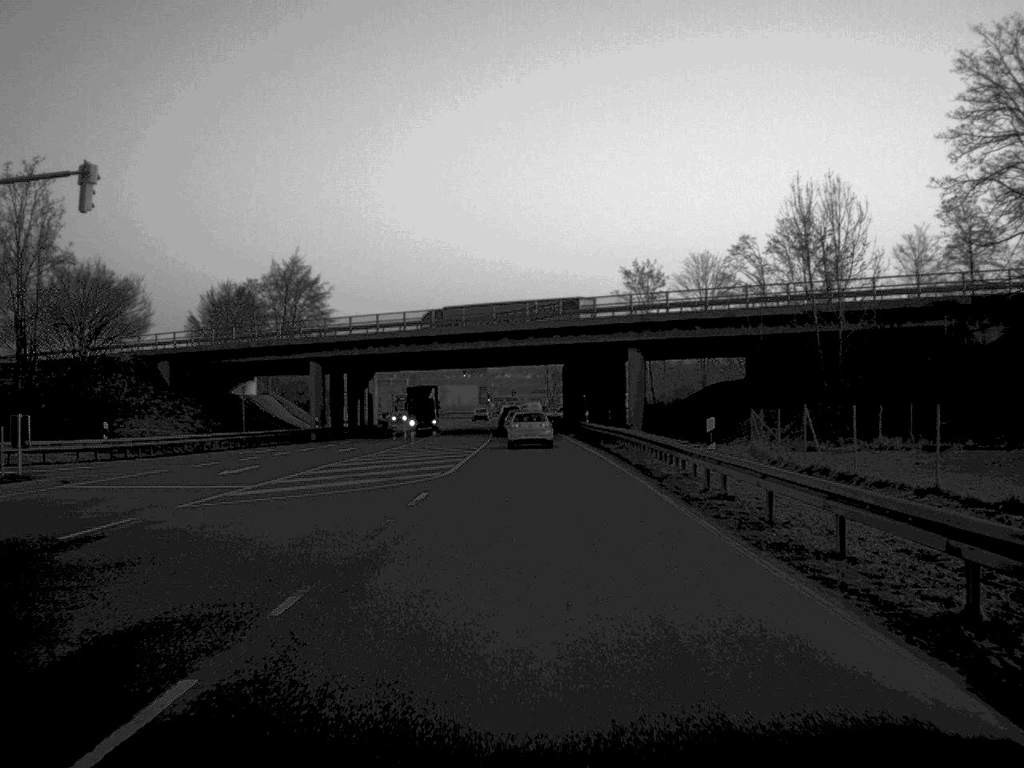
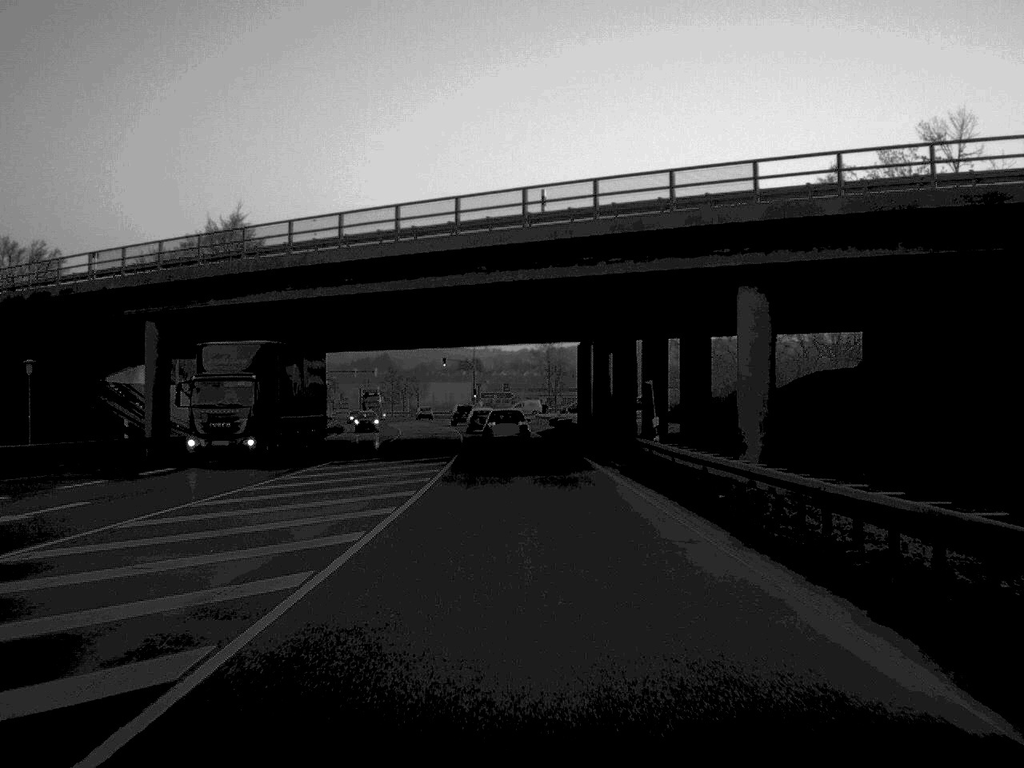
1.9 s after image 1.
(+0.1, +35.3) m; 0°
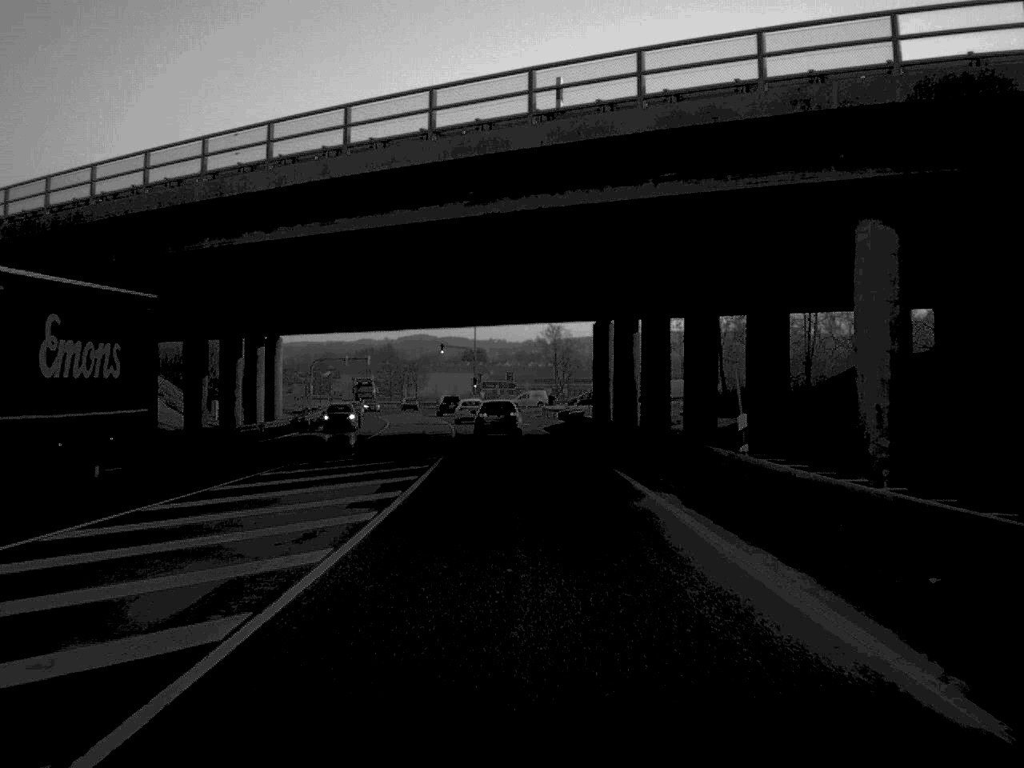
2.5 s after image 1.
(0.0, +11.1) m; 0°
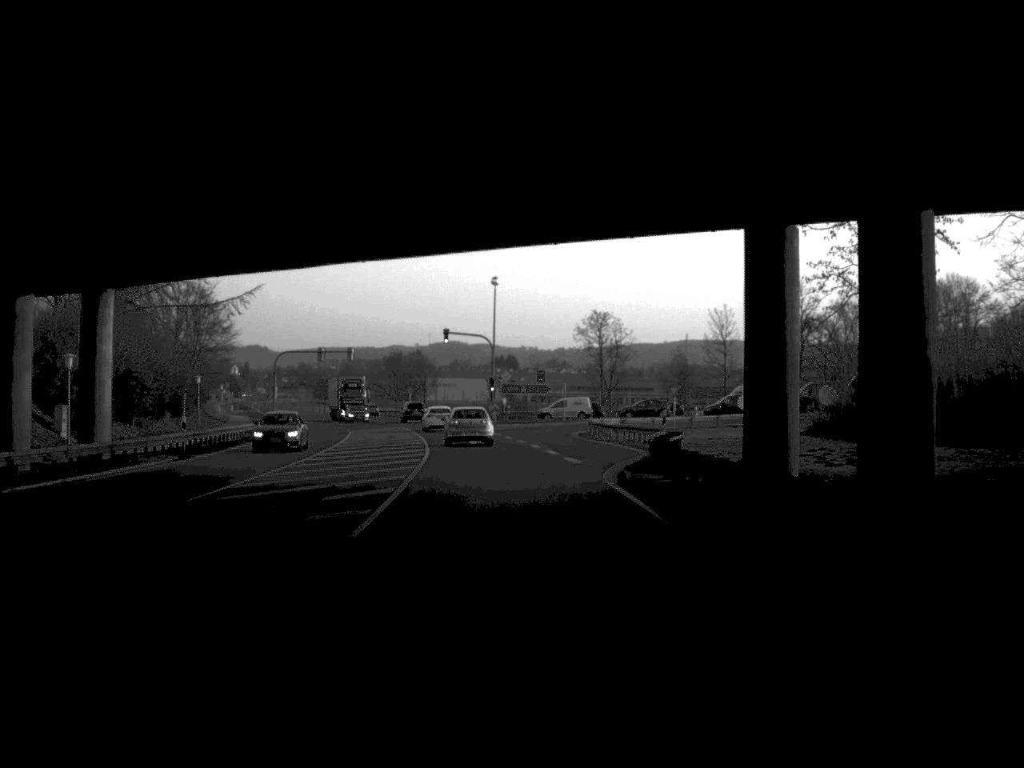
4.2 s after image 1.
(-0.3, +34.5) m; -1°
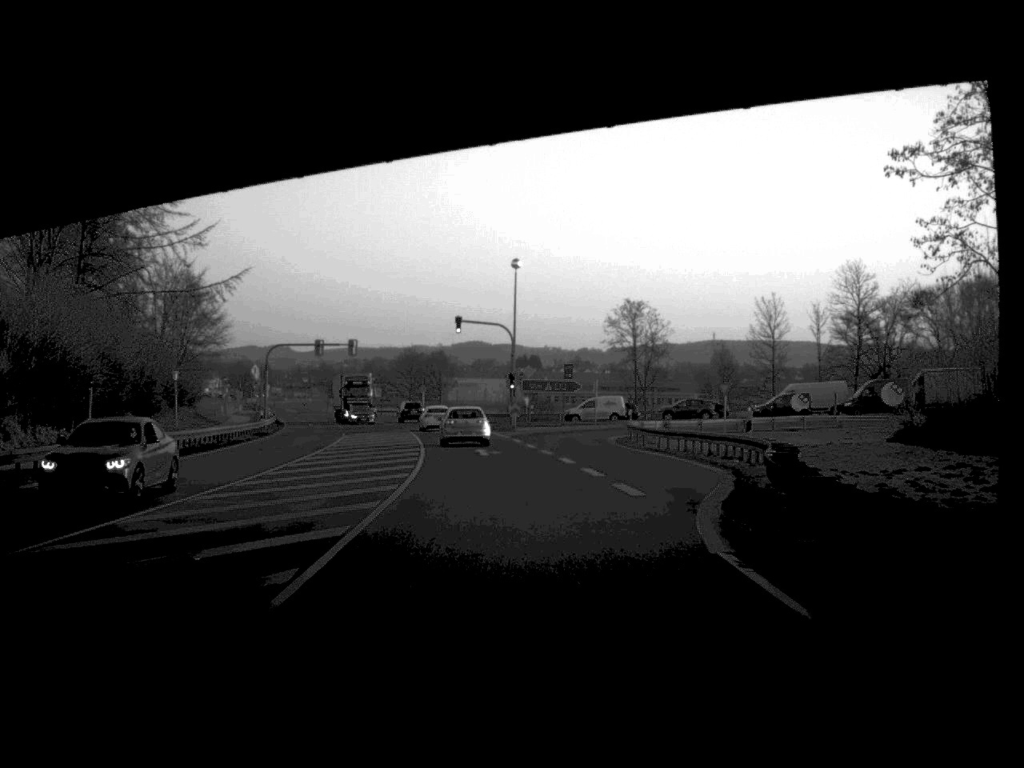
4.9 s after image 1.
(-0.1, +12.0) m; -1°
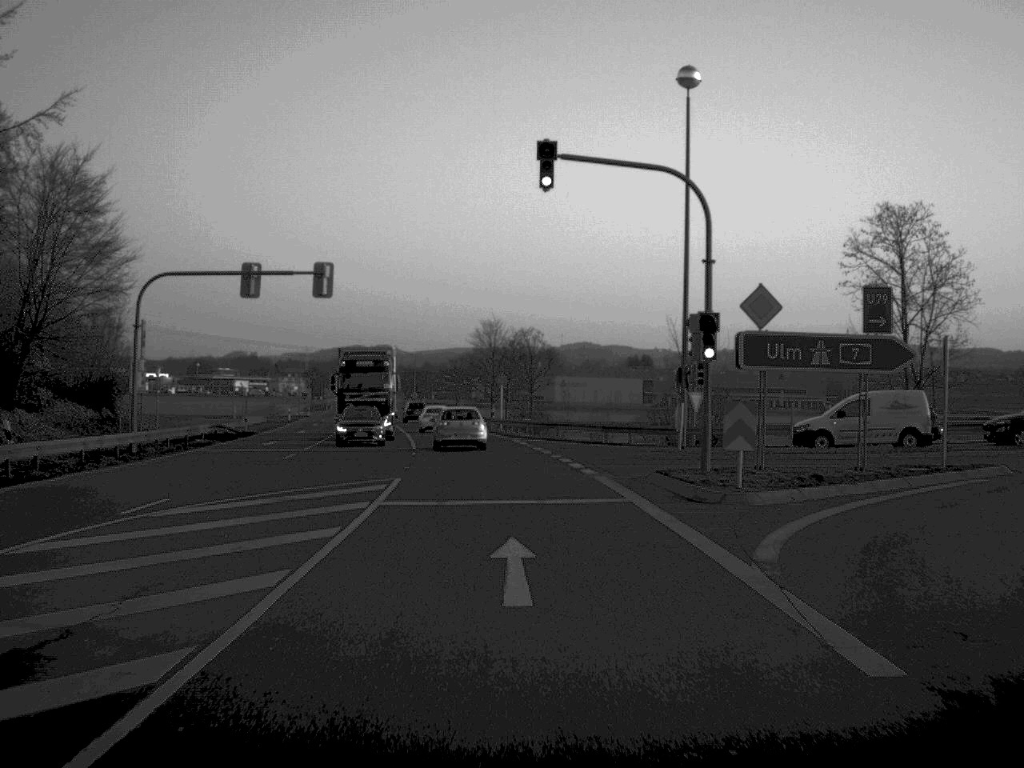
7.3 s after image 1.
(-2.1, +49.5) m; -5°
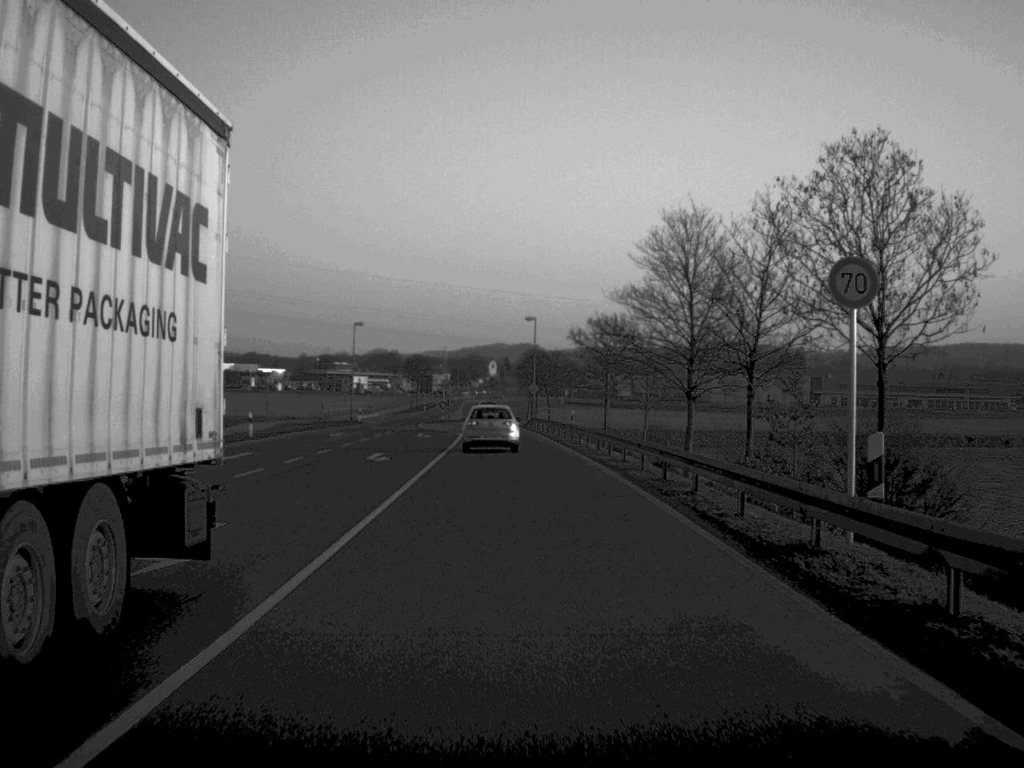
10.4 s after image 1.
(-3.3, +59.8) m; -6°
